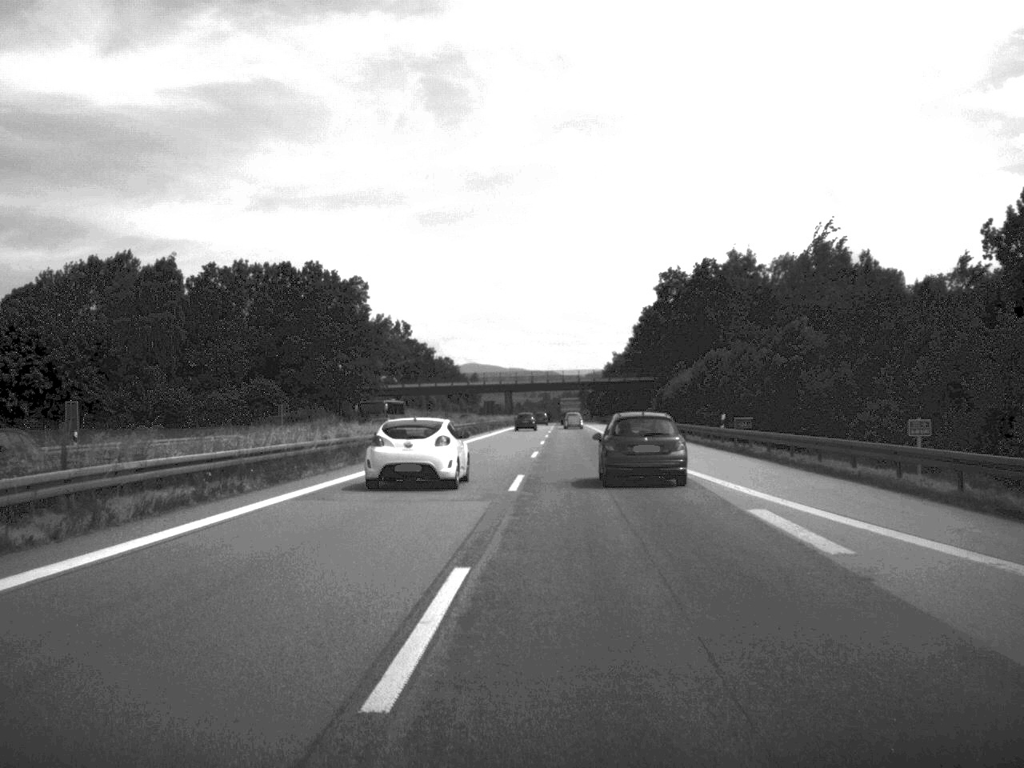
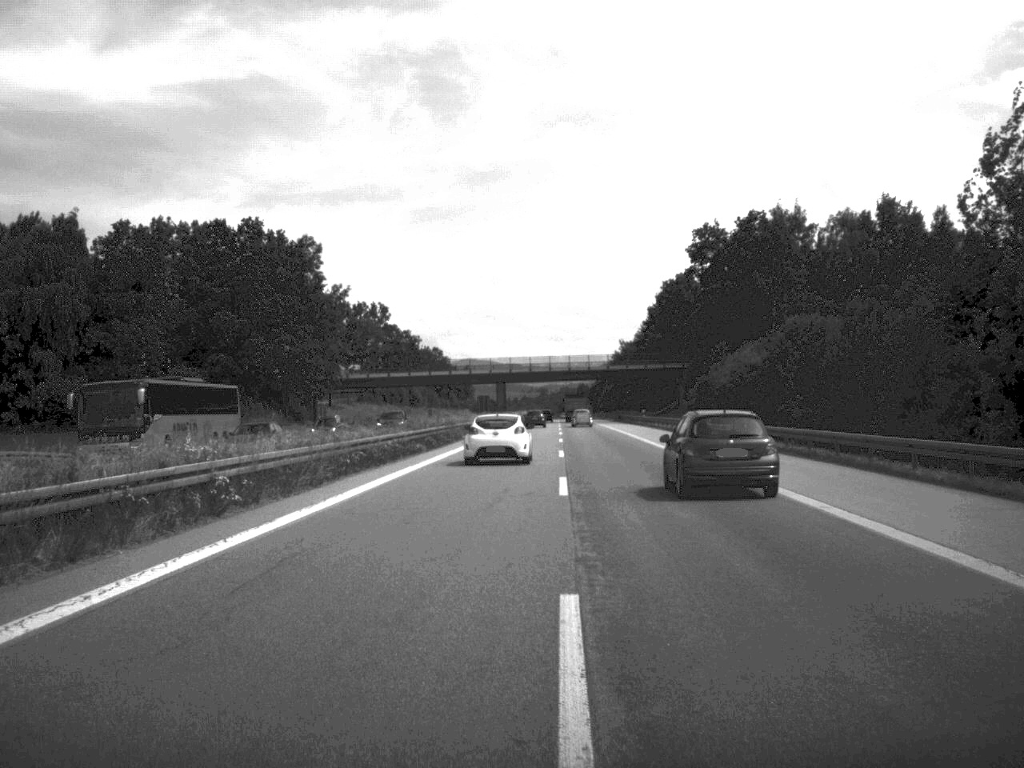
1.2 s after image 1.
(0.0, +37.3) m; 0°
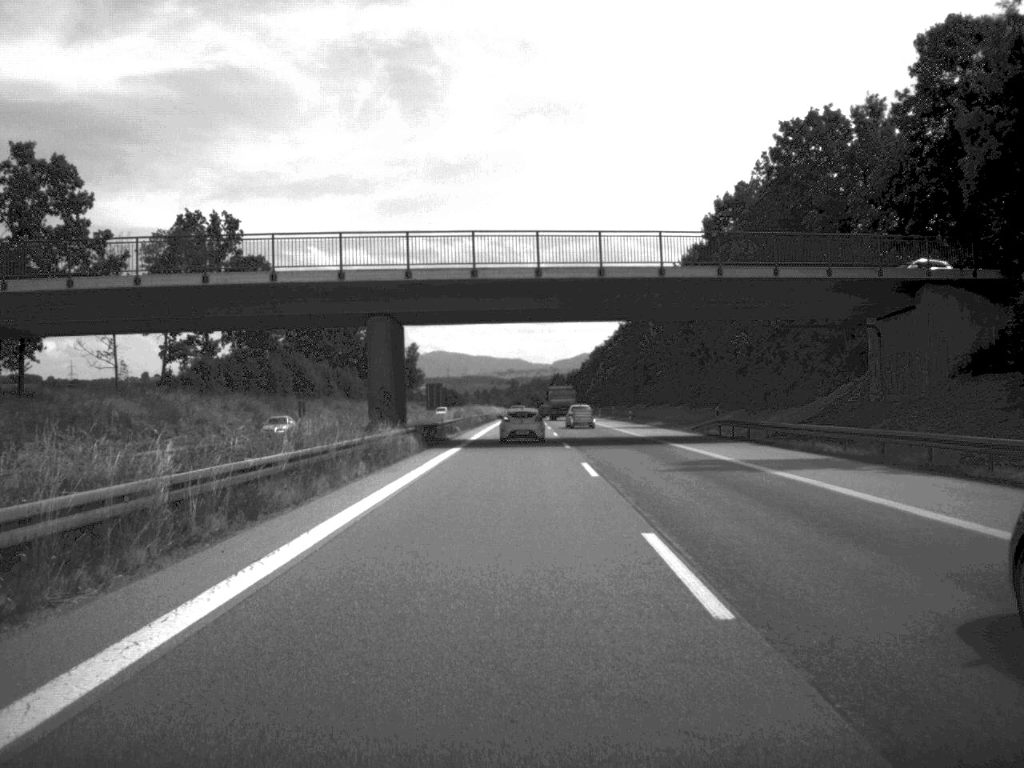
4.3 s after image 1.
(+1.2, +102.0) m; +1°
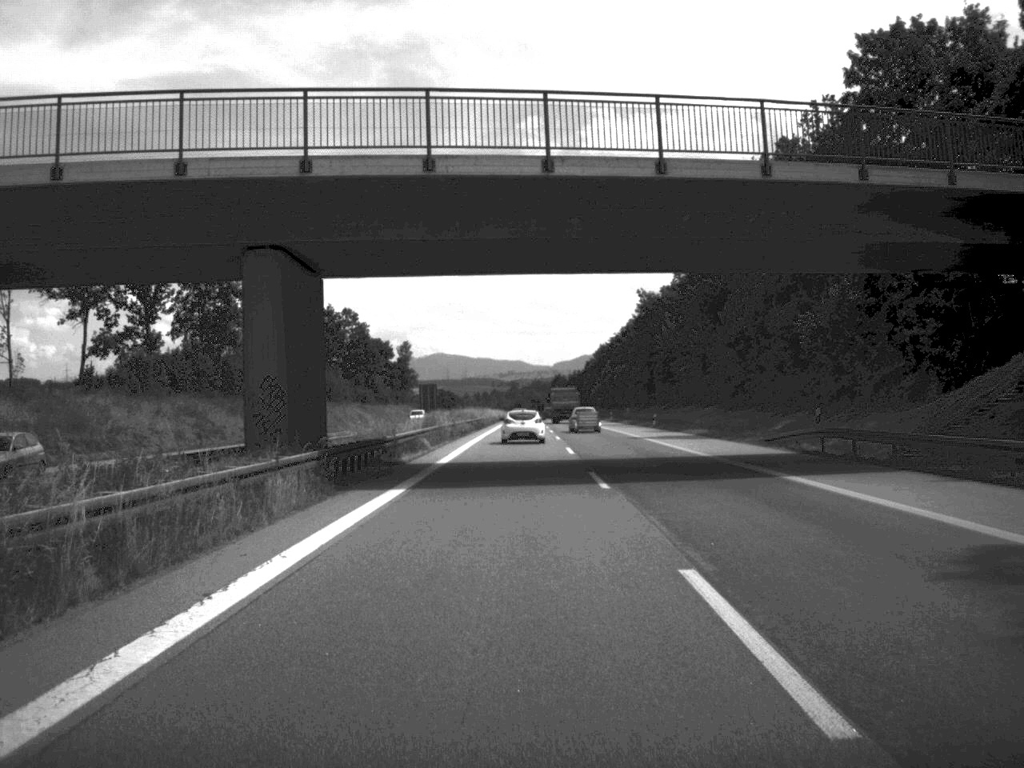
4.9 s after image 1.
(0.0, +20.8) m; 0°
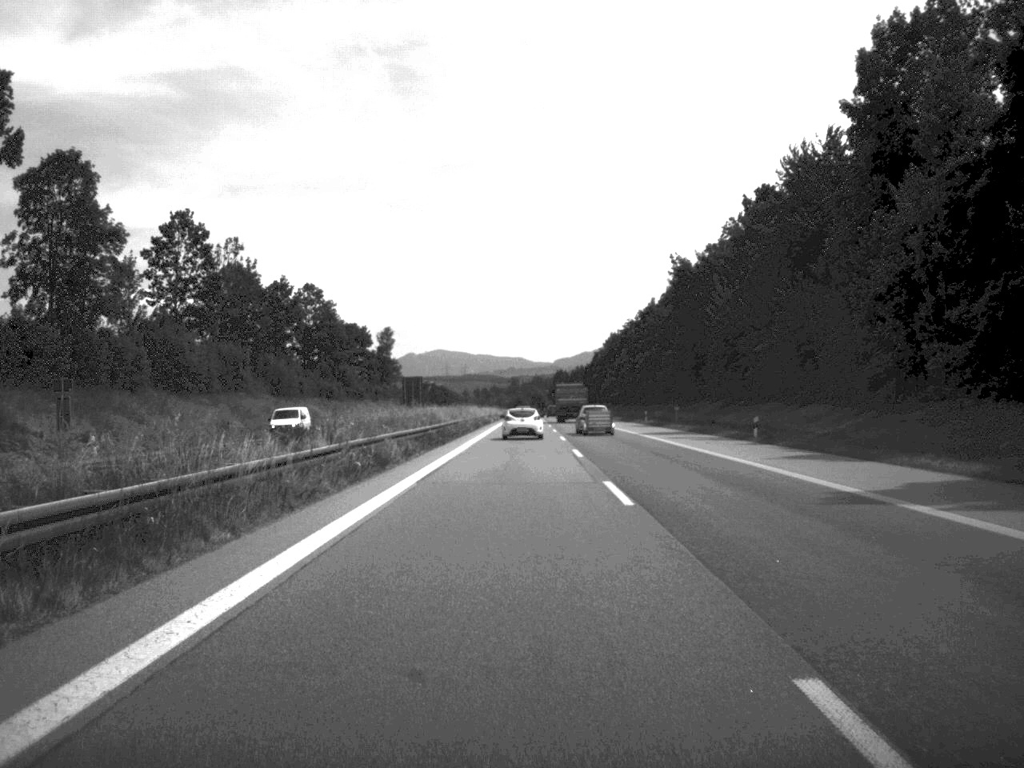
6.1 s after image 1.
(0.0, +40.3) m; 0°
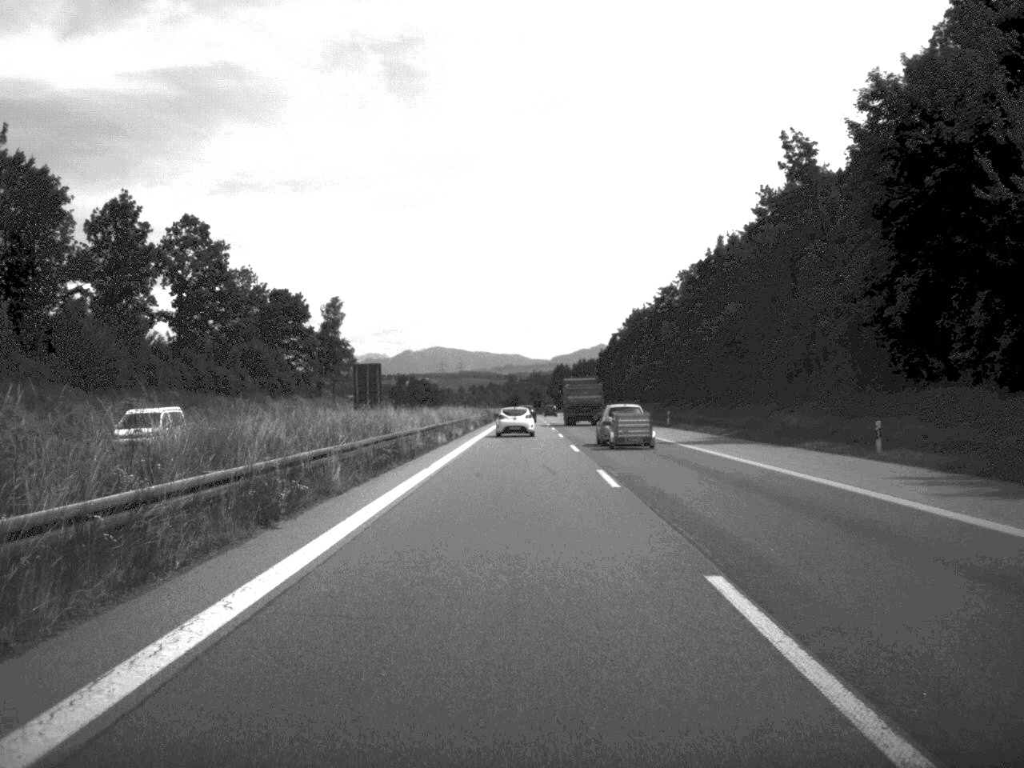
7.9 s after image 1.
(0.0, +66.8) m; 0°
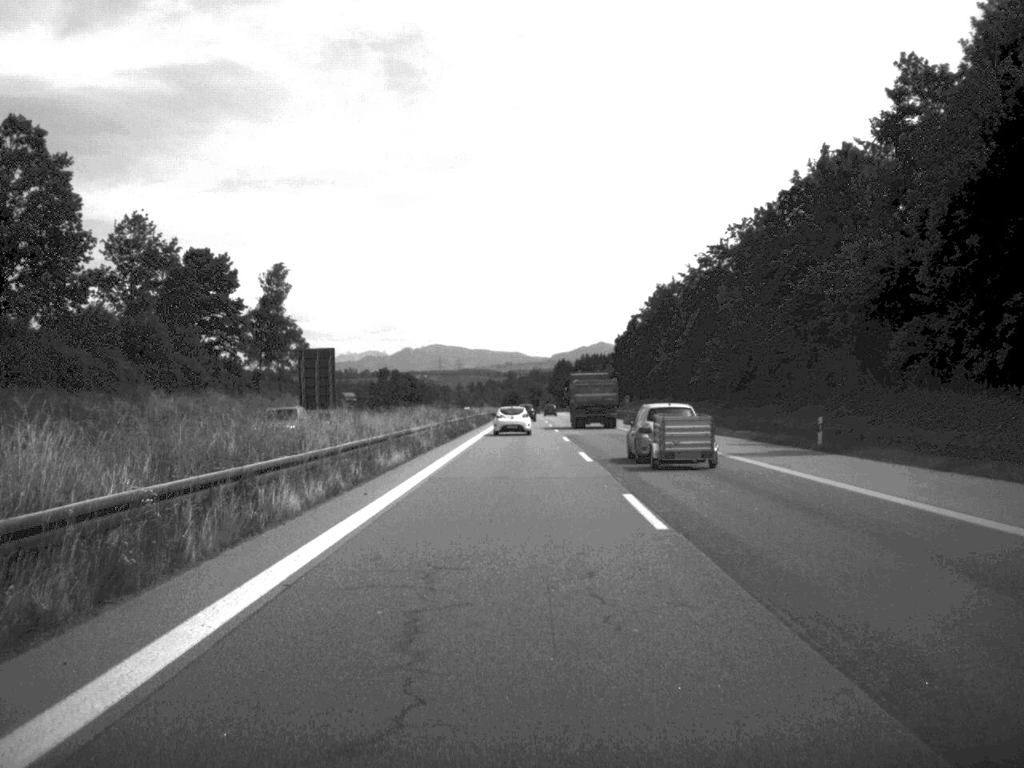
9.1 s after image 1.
(0.0, +43.0) m; 0°
